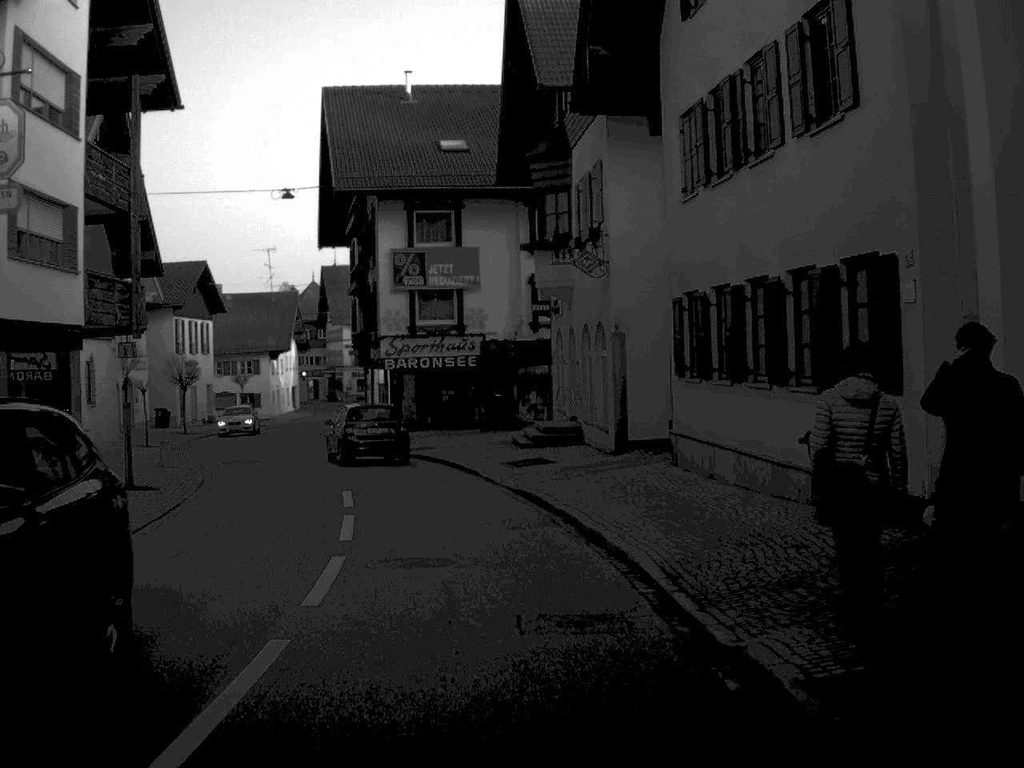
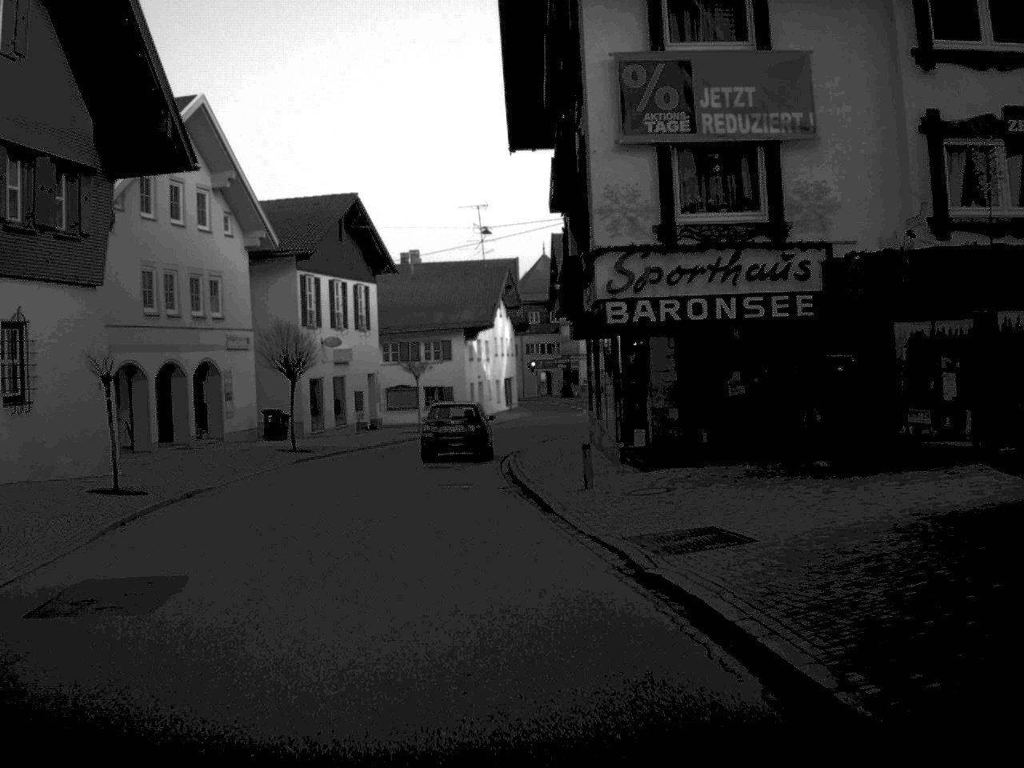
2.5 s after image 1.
(-2.0, +24.5) m; -11°
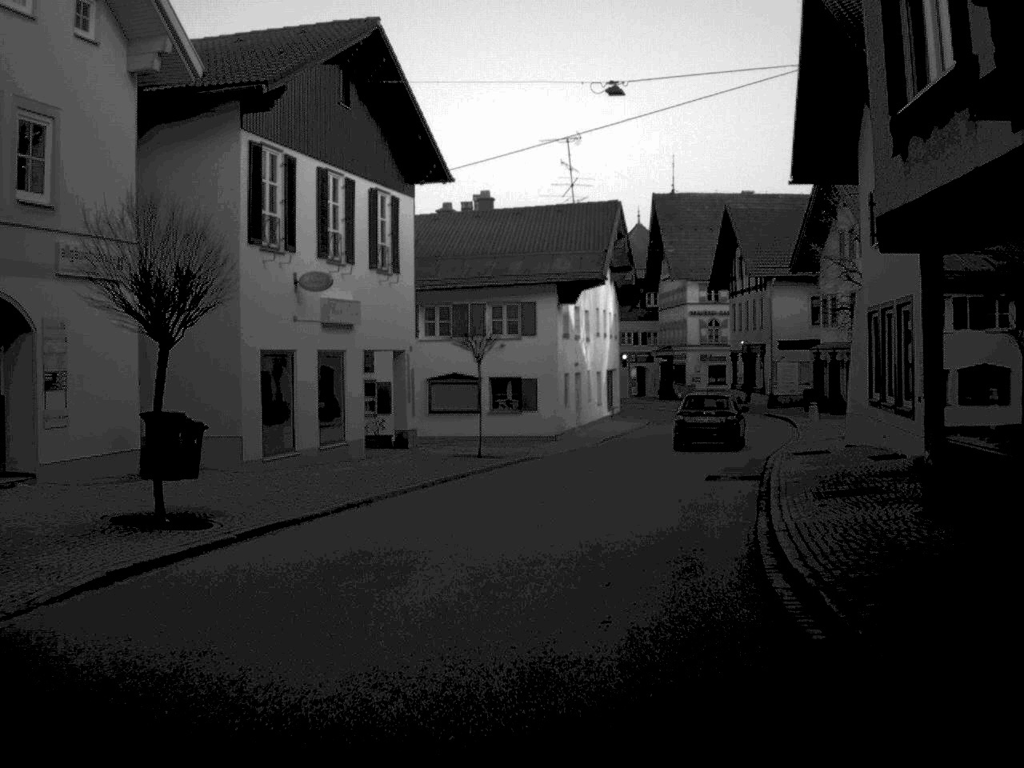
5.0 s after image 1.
(-1.8, +23.6) m; -2°
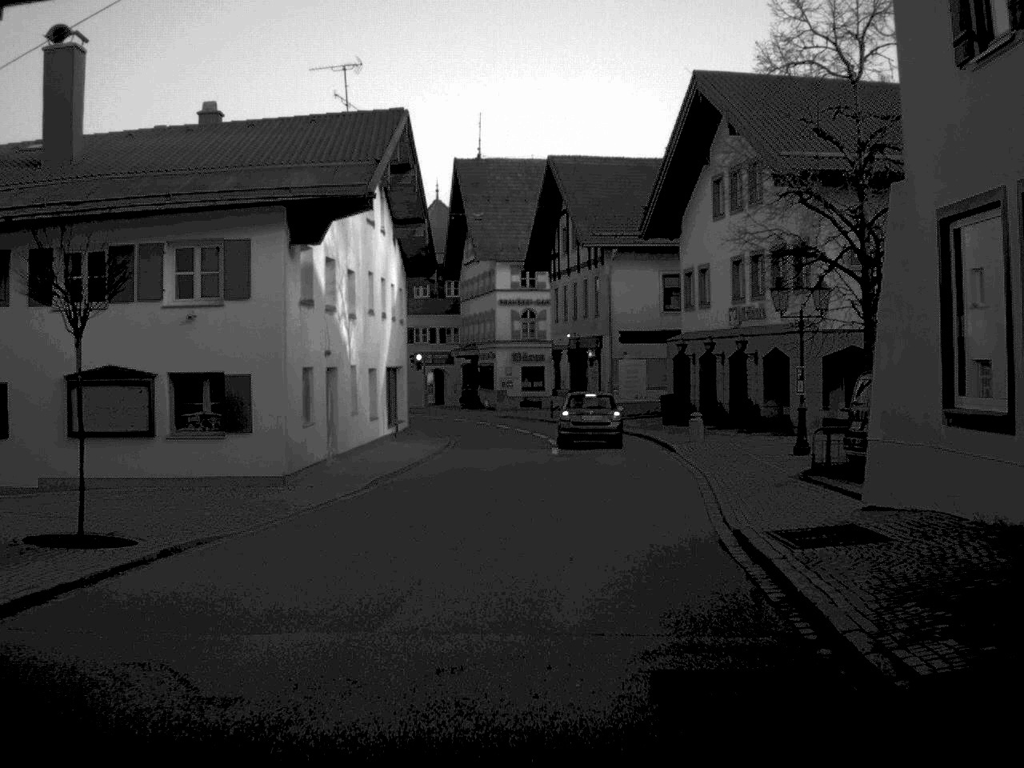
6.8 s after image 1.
(+1.3, +16.5) m; +9°
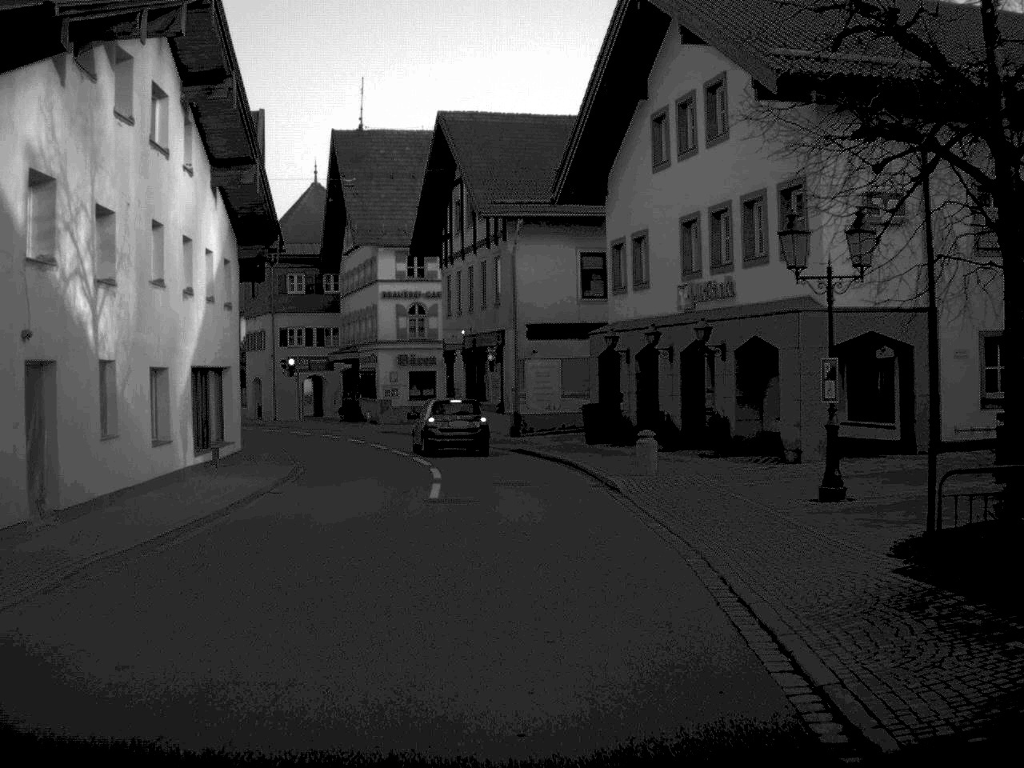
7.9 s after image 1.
(+0.5, +10.9) m; +4°
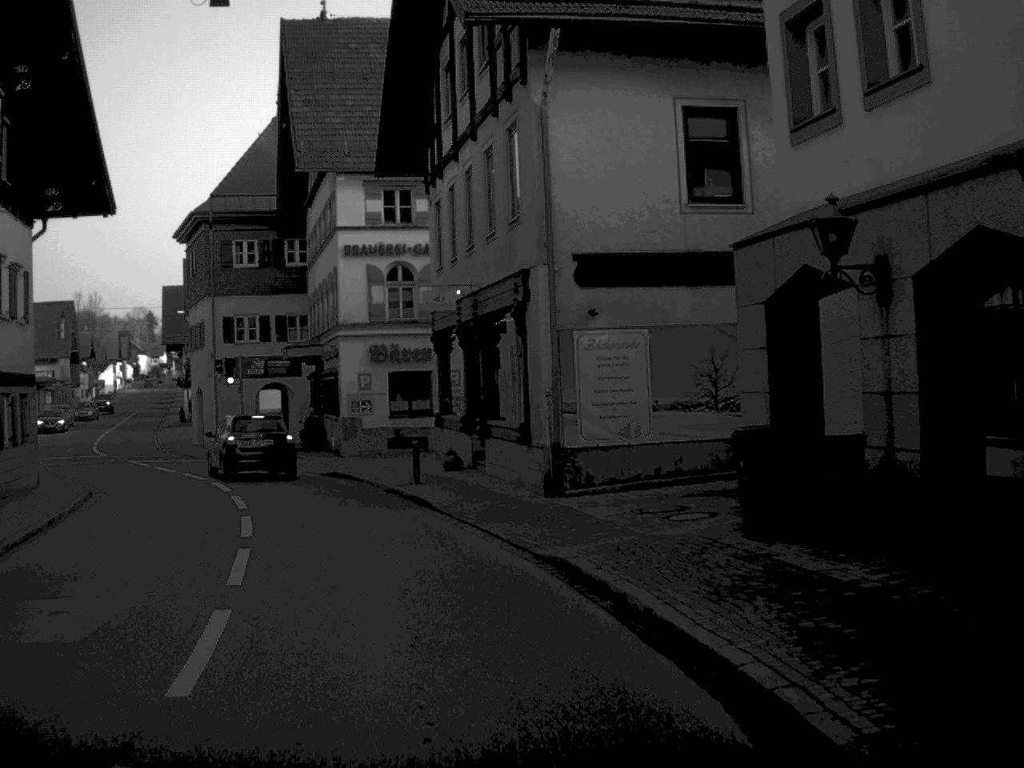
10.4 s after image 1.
(0.0, +21.8) m; -3°
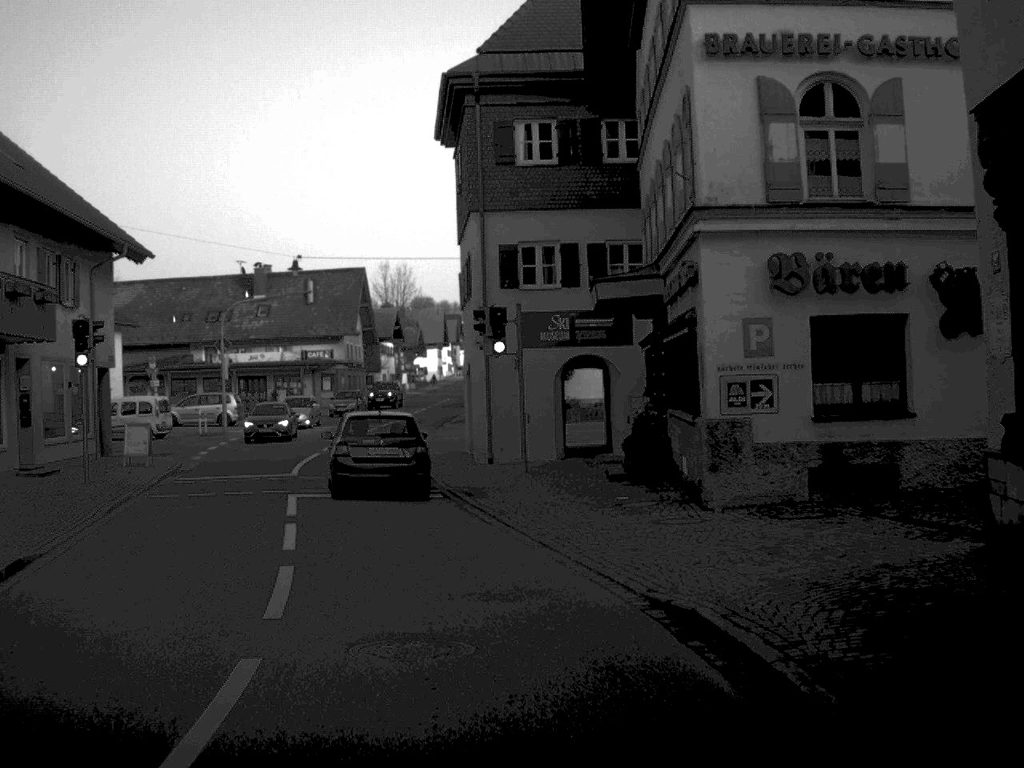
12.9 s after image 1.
(-2.6, +20.1) m; -16°
